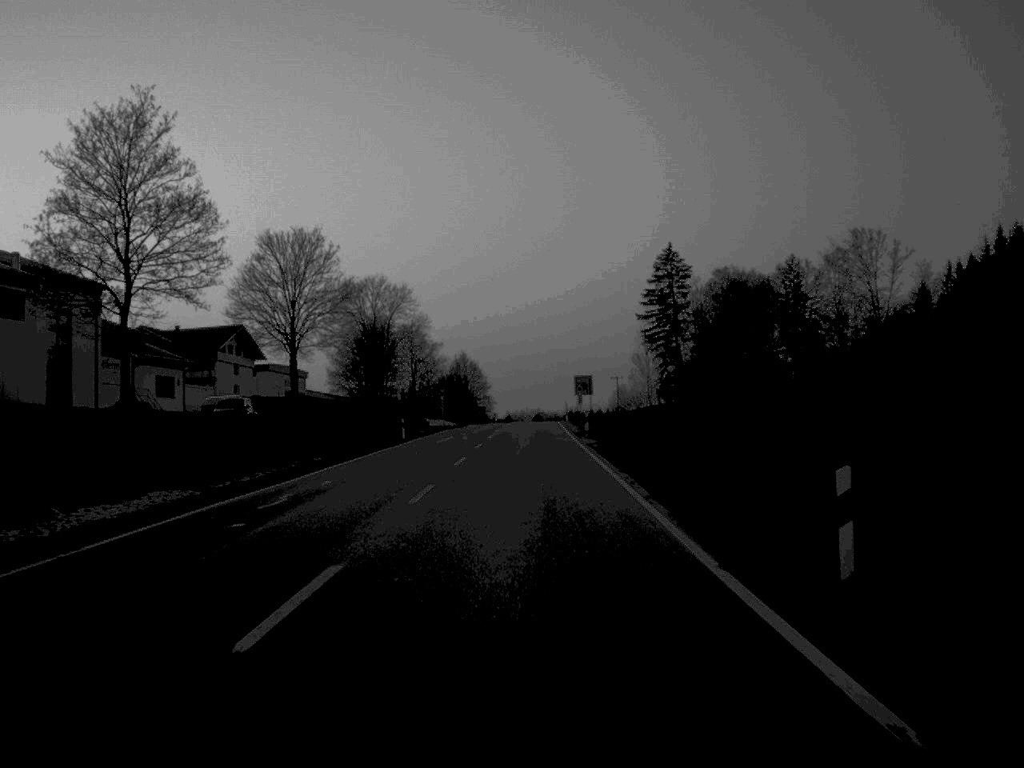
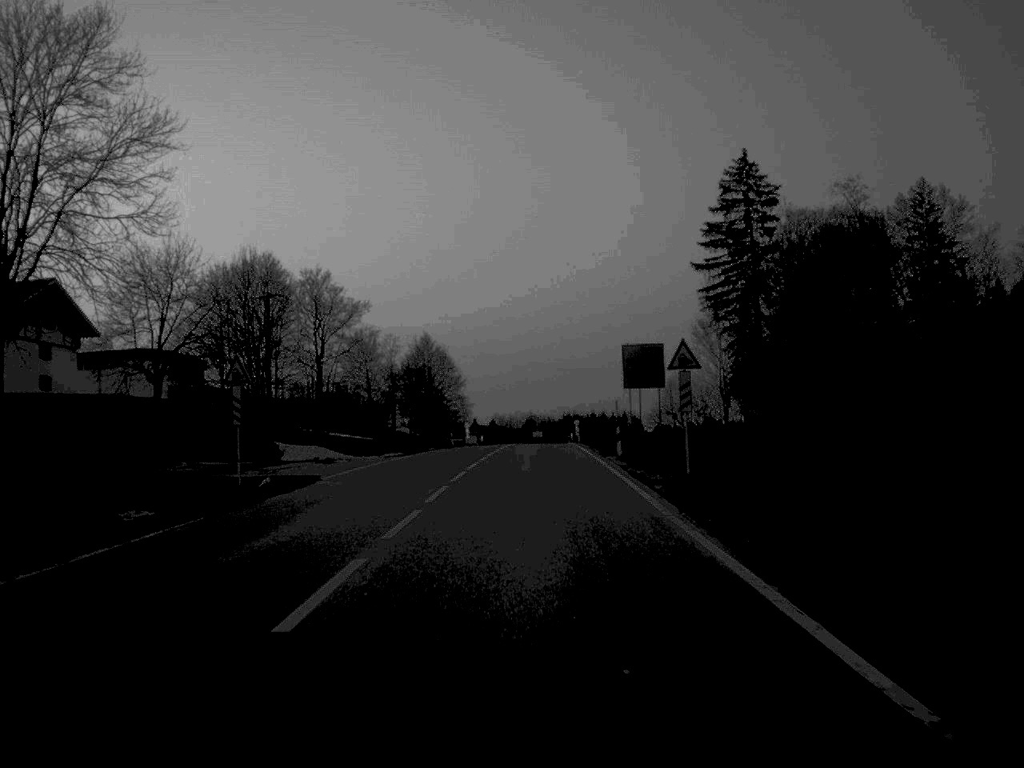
(+0.2, +70.1) m; +1°
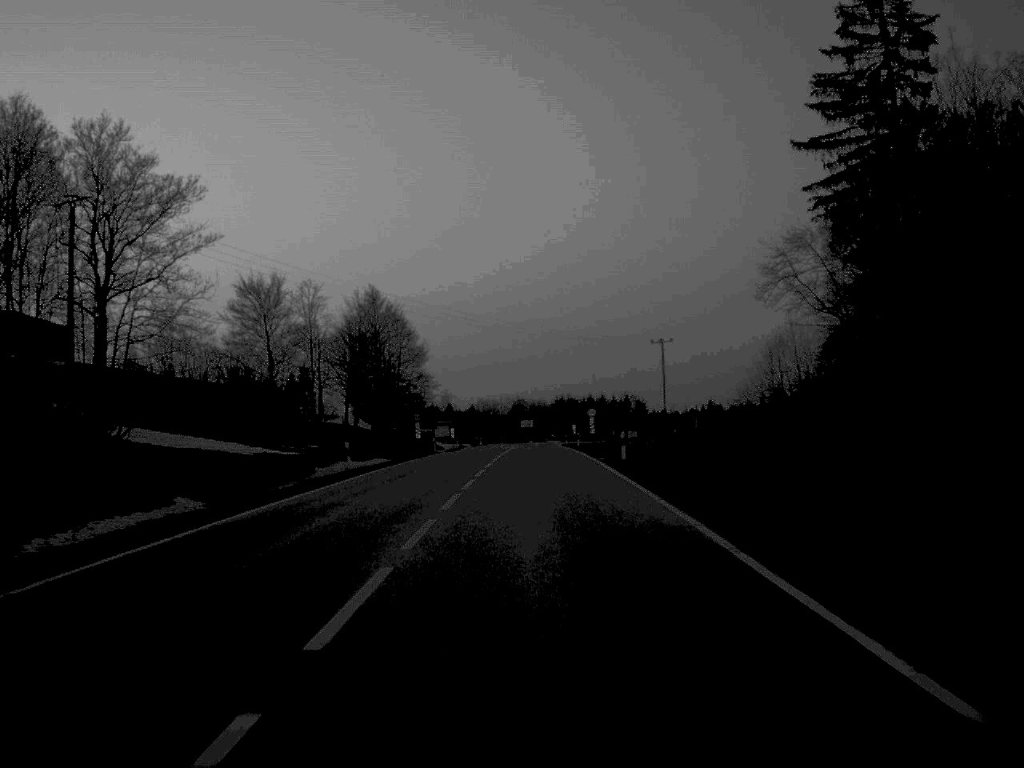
(+0.2, +48.2) m; +1°
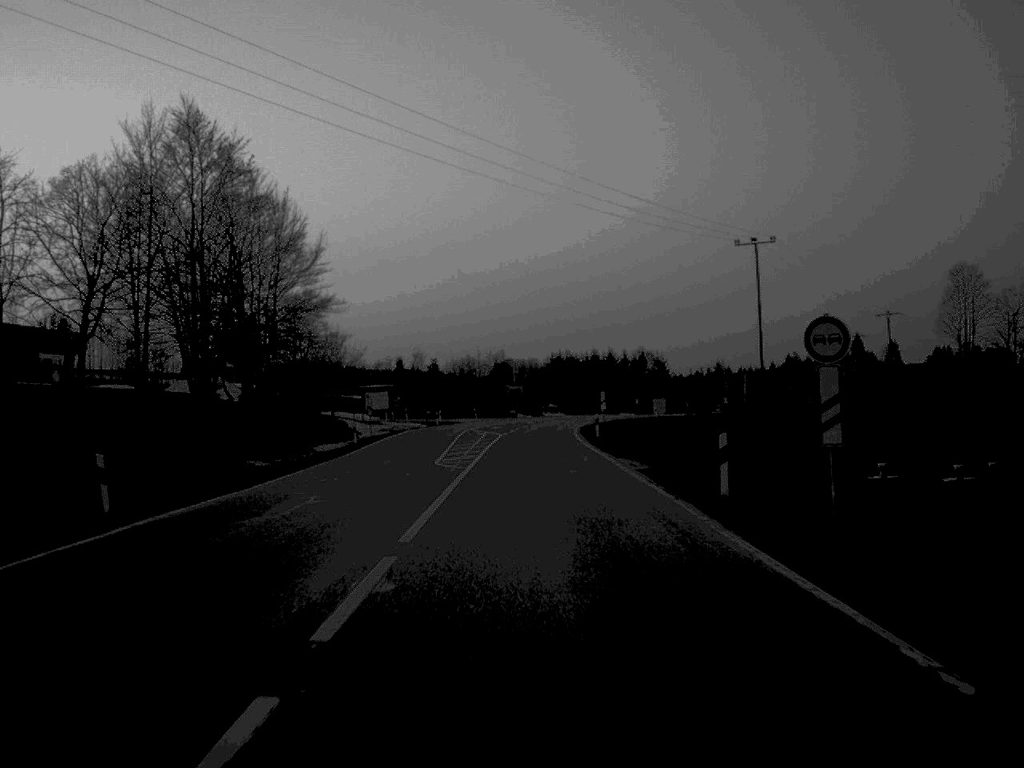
(+0.3, +65.2) m; +1°
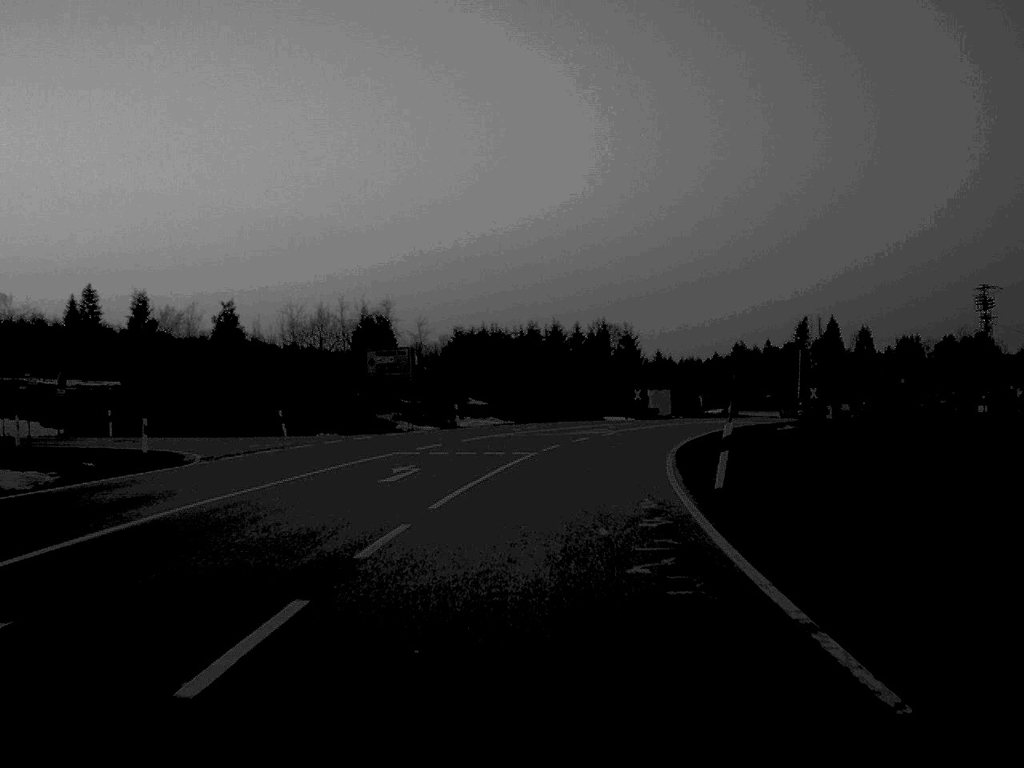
(+1.2, +74.7) m; +4°
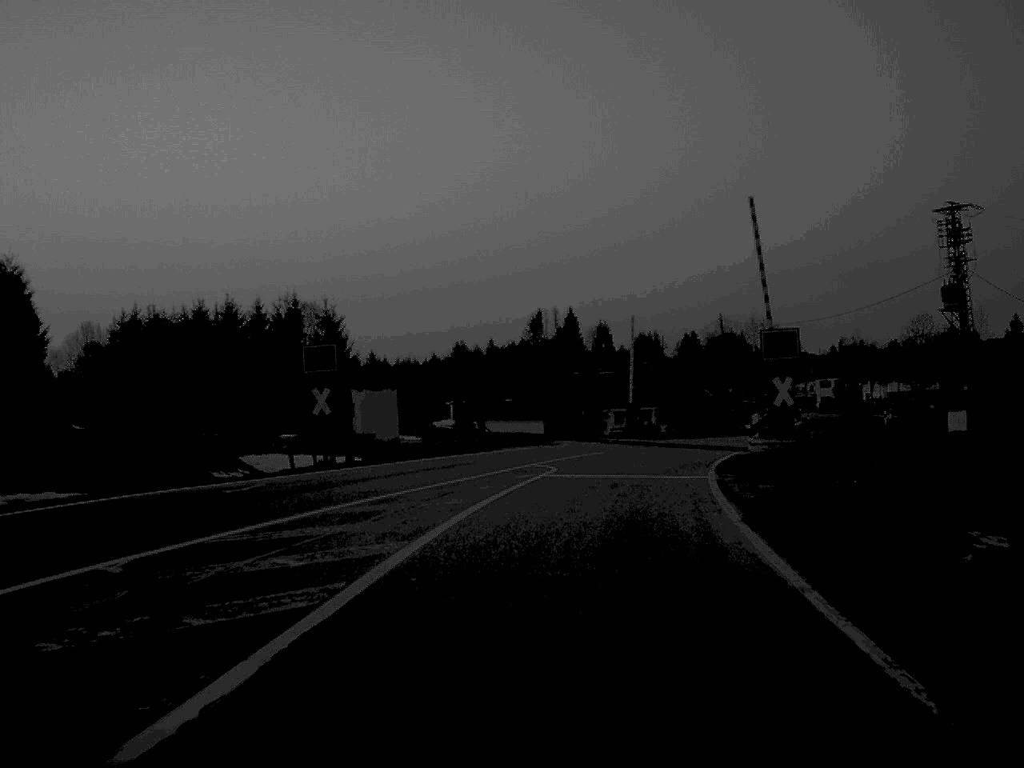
(+4.9, +49.0) m; +13°
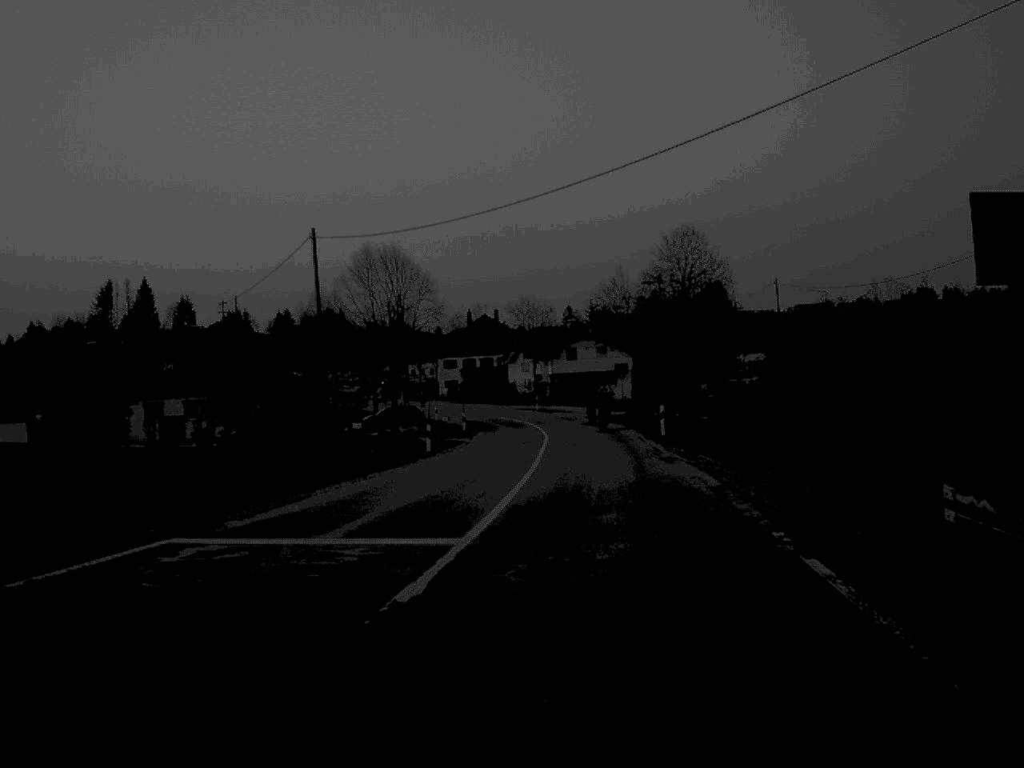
(+7.2, +47.6) m; +18°
